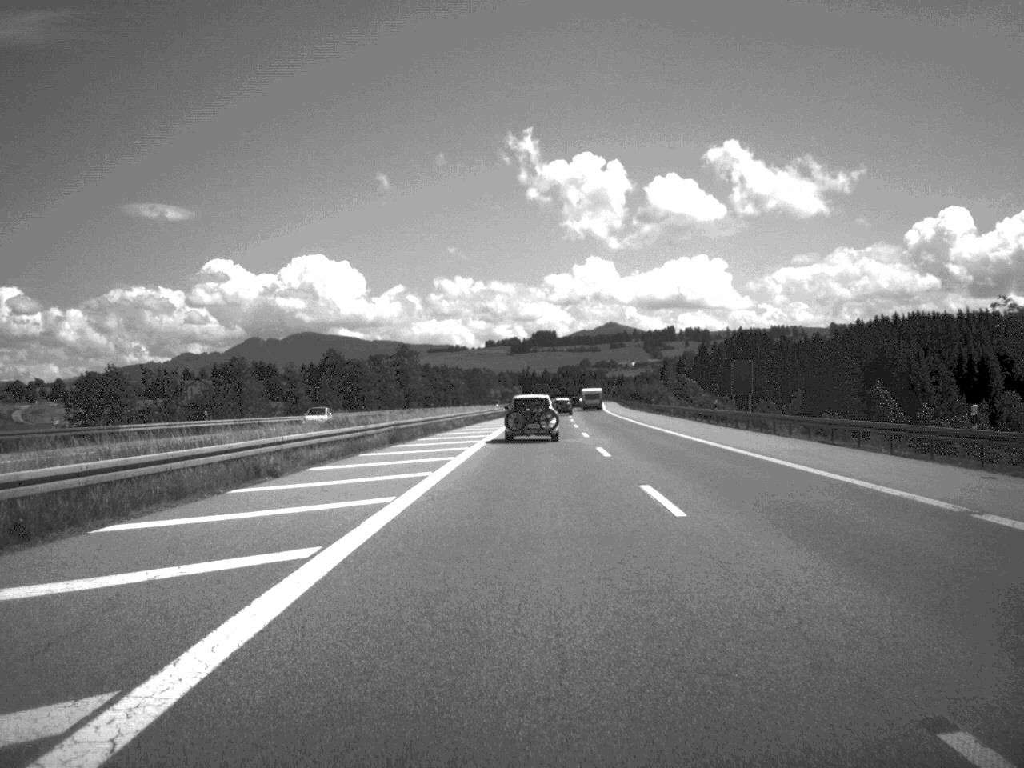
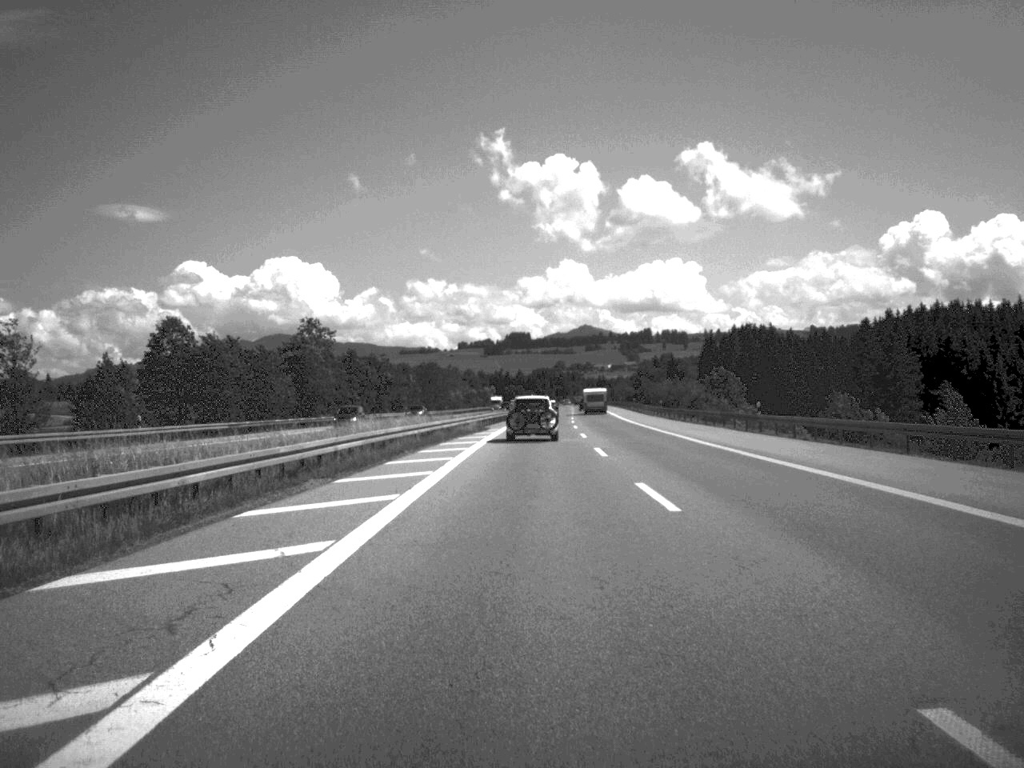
(+0.6, +68.4) m; +1°
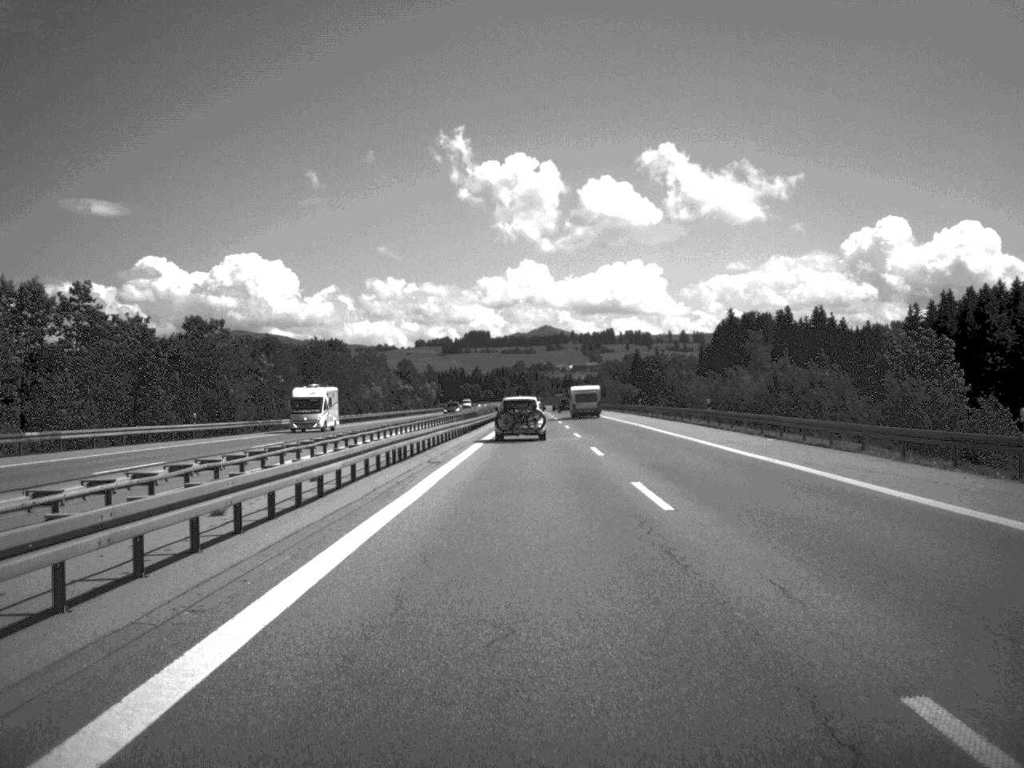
(+1.1, +85.8) m; +2°
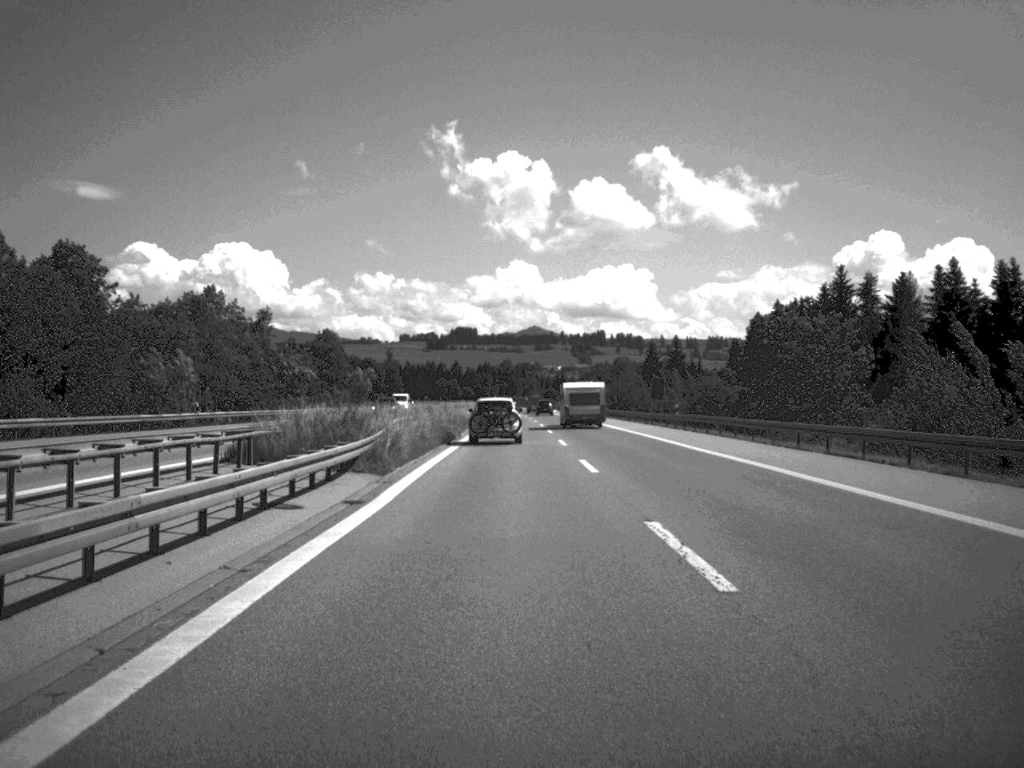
(+0.6, +93.6) m; 0°
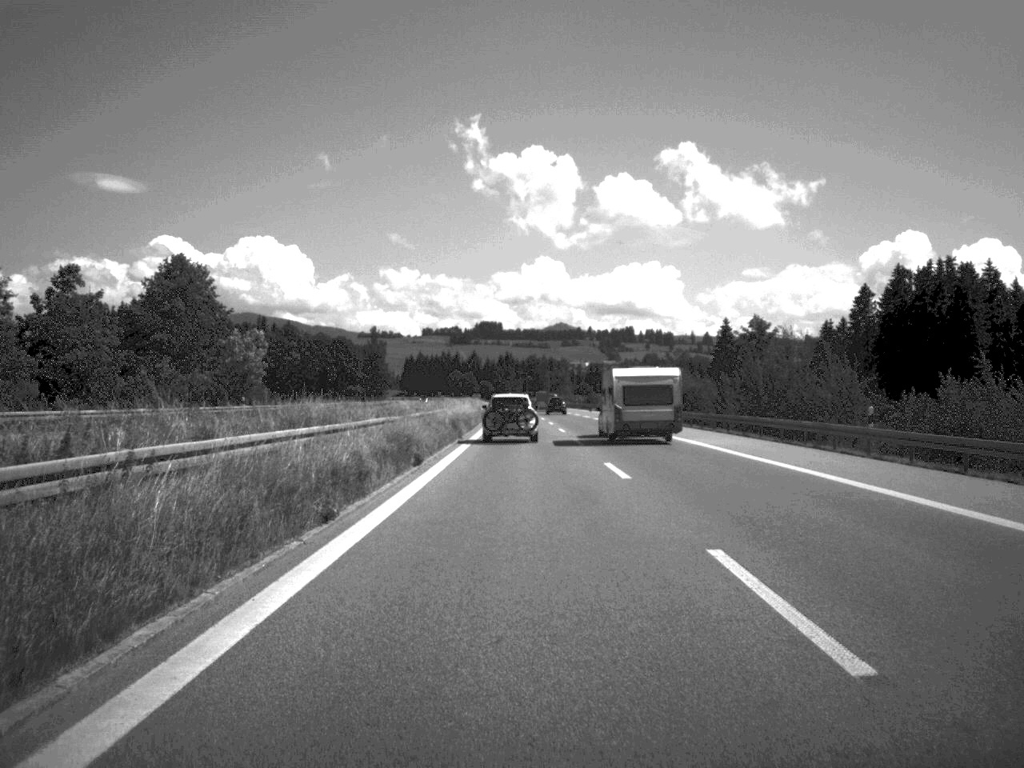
(-1.1, +89.2) m; -1°
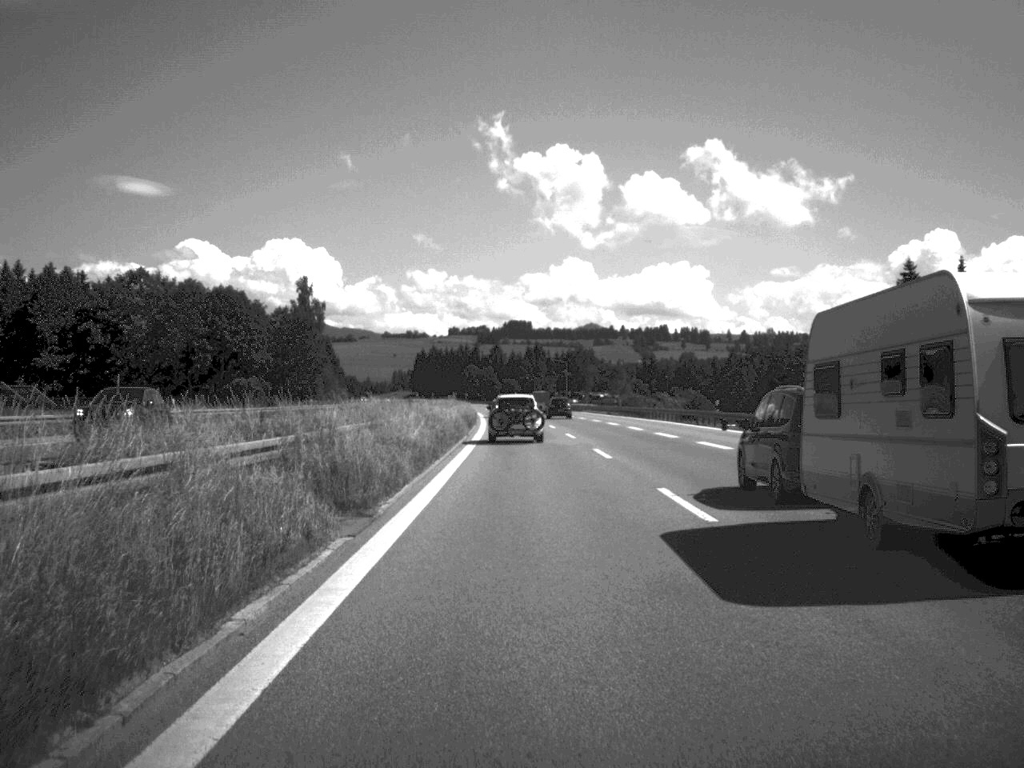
(-1.6, +111.6) m; -2°
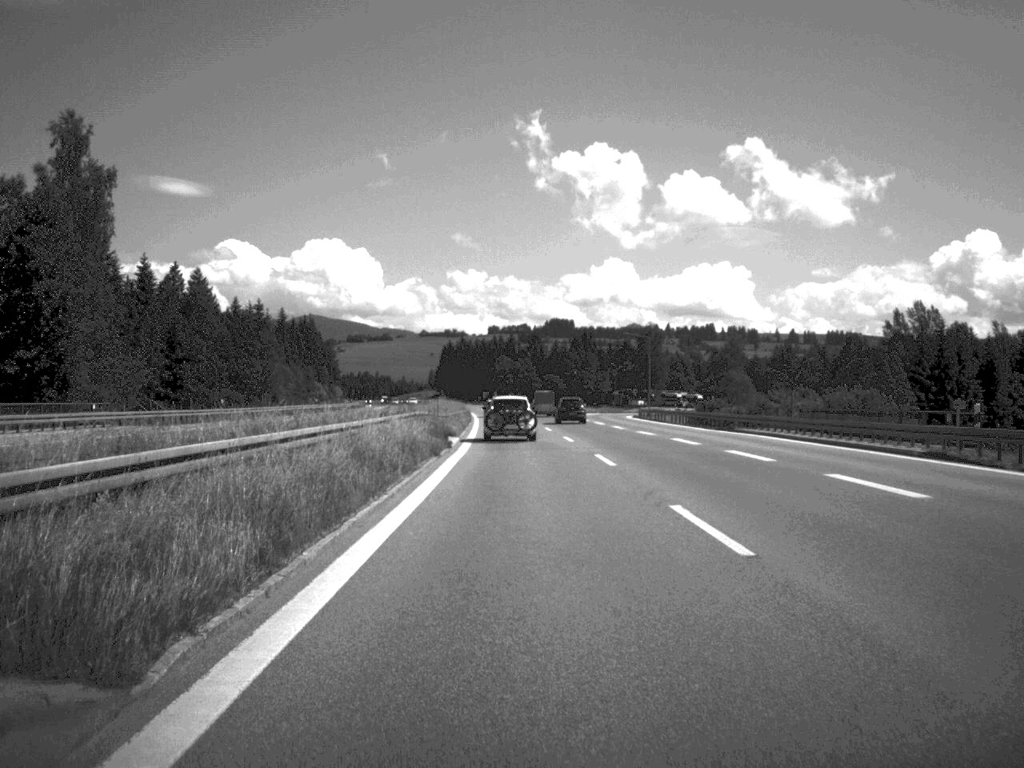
(-1.4, +89.5) m; -2°
